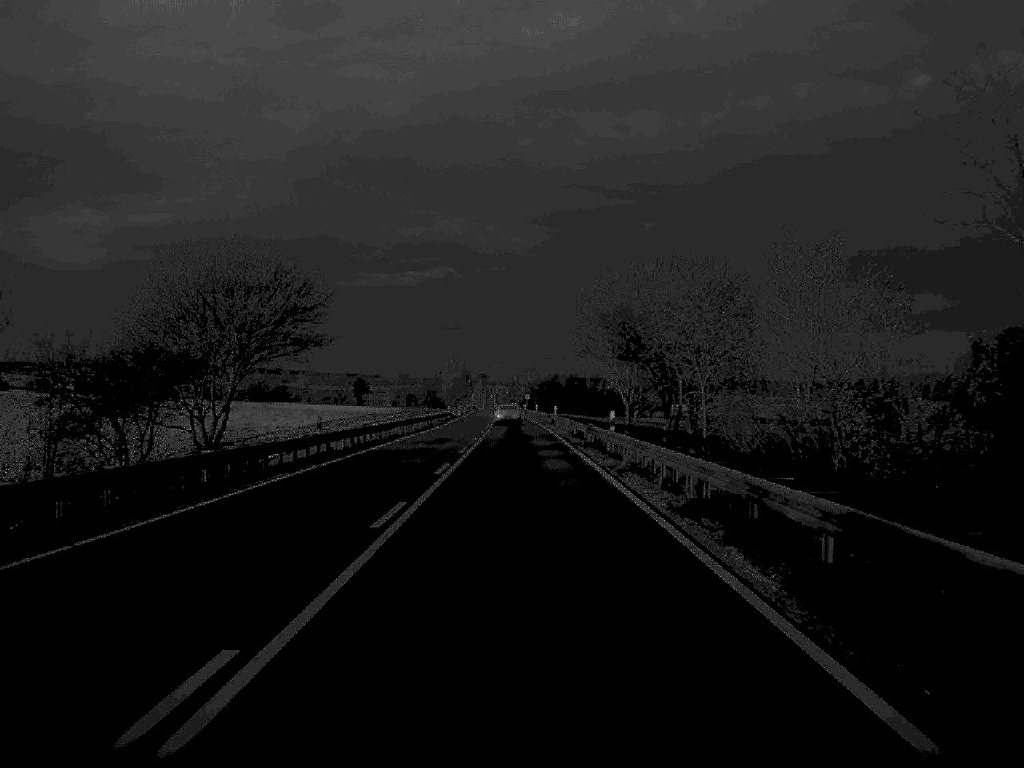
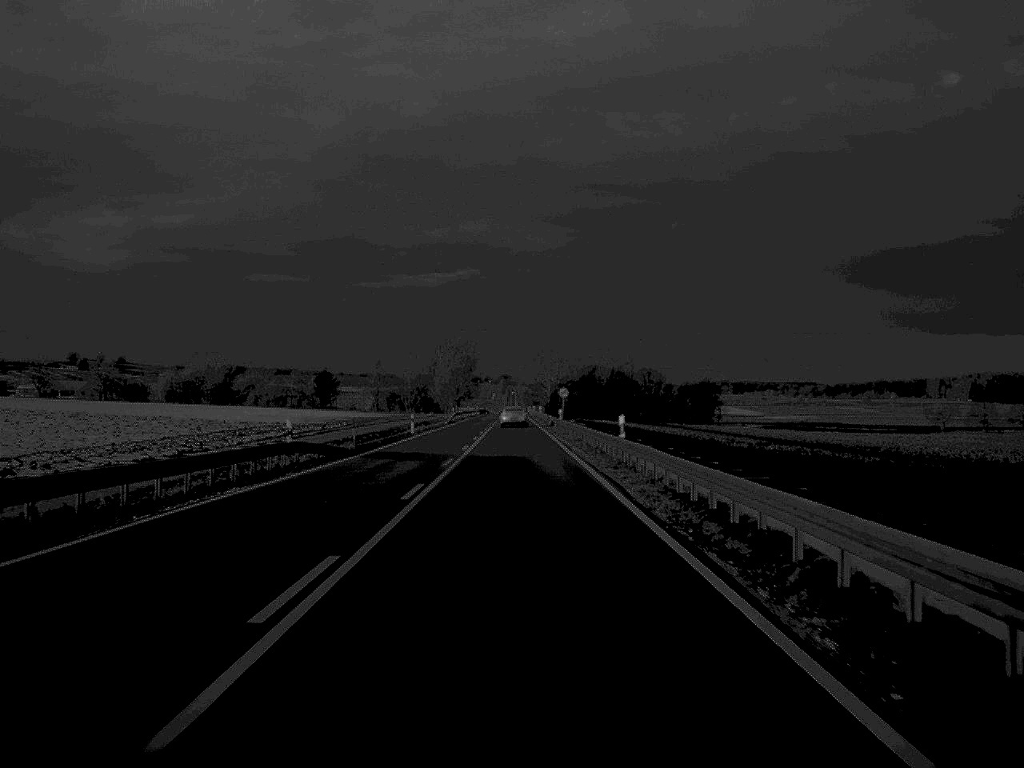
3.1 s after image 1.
(-0.7, +90.7) m; -1°
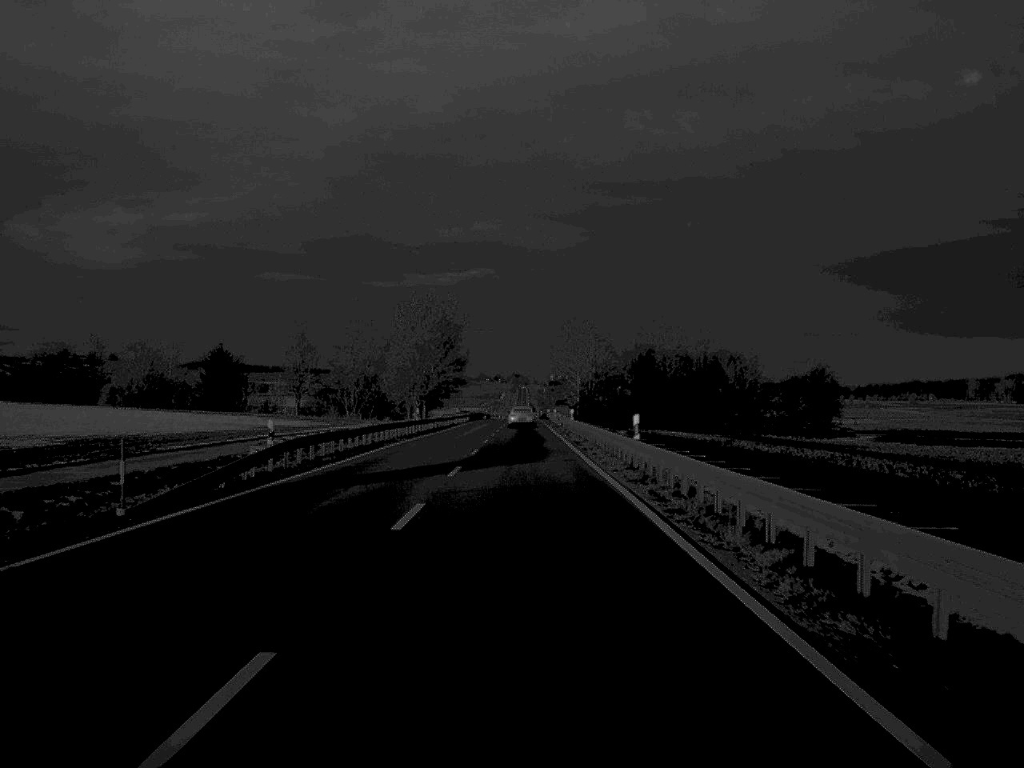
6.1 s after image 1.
(-0.7, +92.6) m; 0°
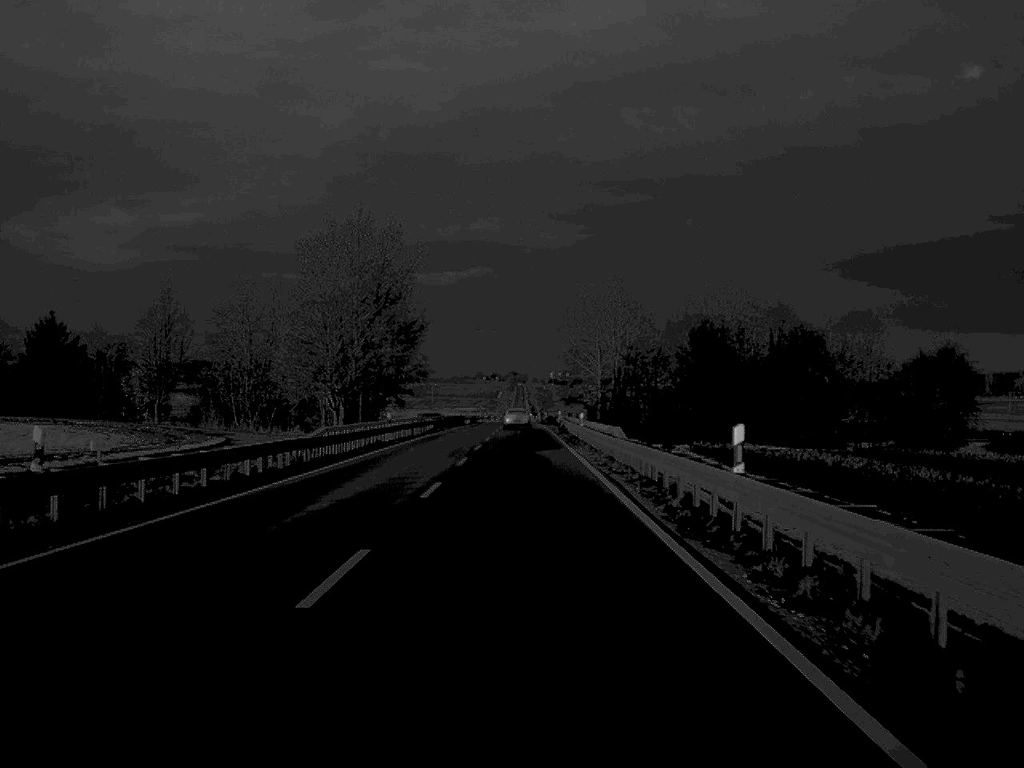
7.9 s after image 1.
(+0.1, +54.1) m; 0°
